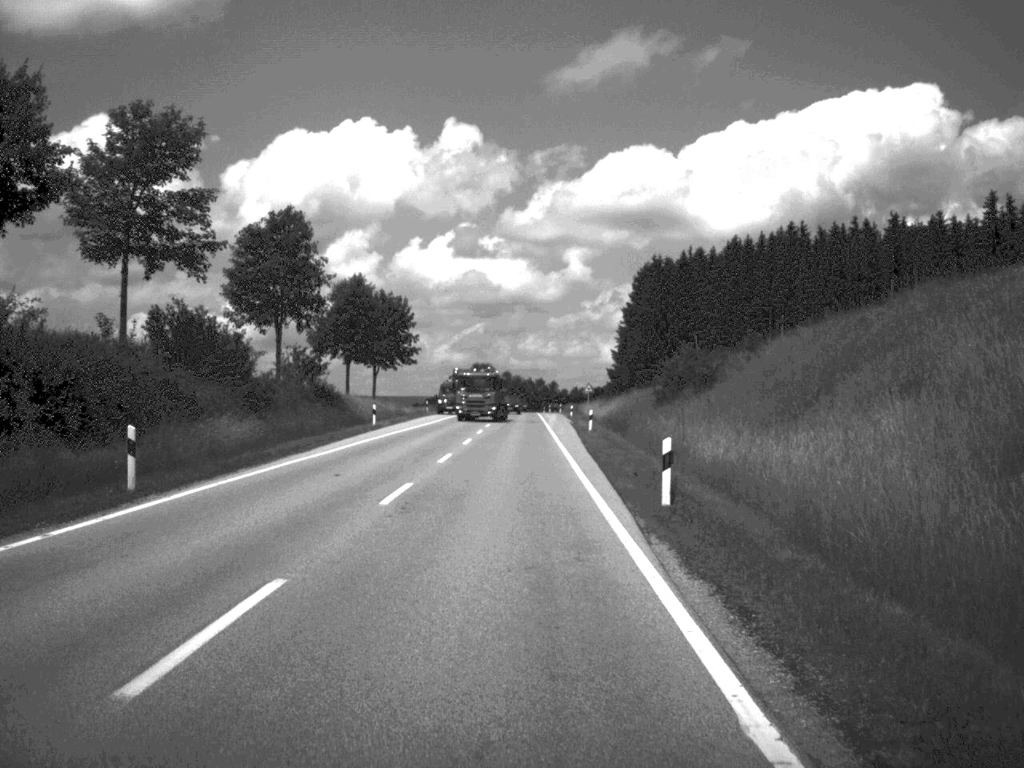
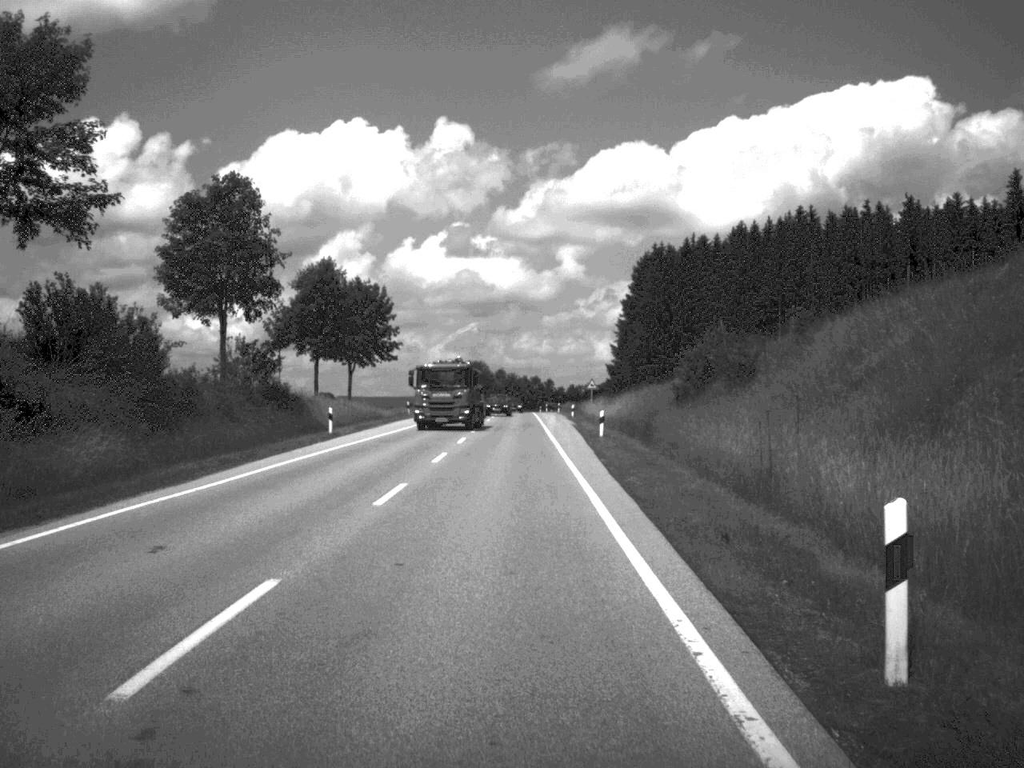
(0.0, +11.8) m; 0°
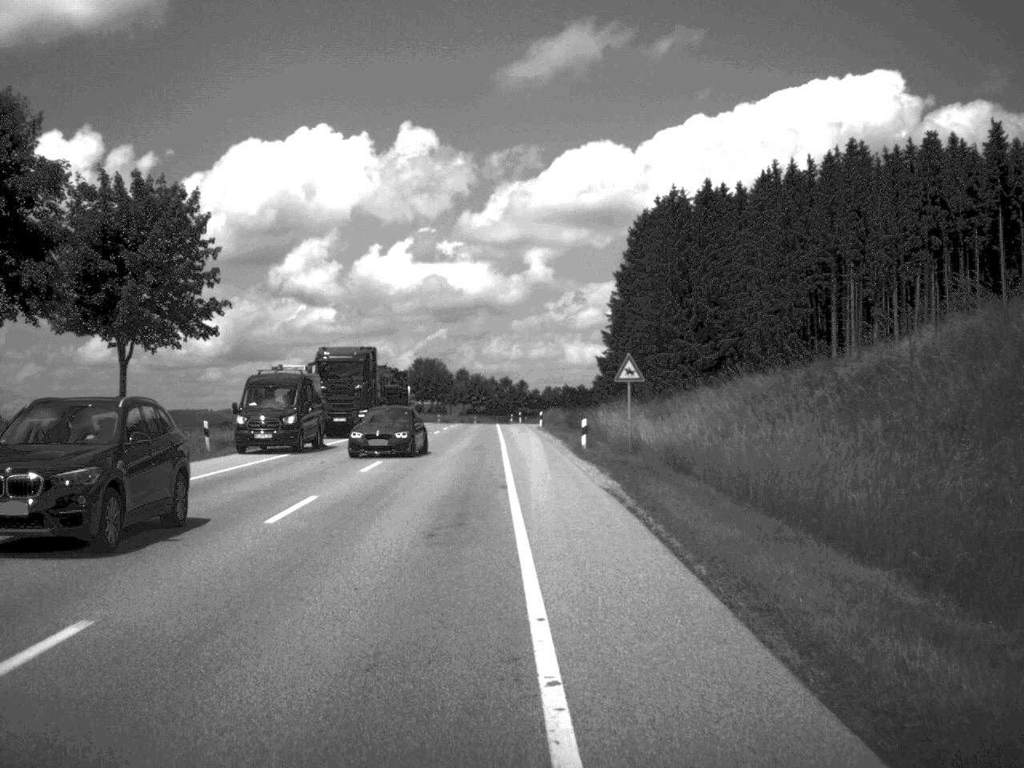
(+0.5, +48.5) m; +1°
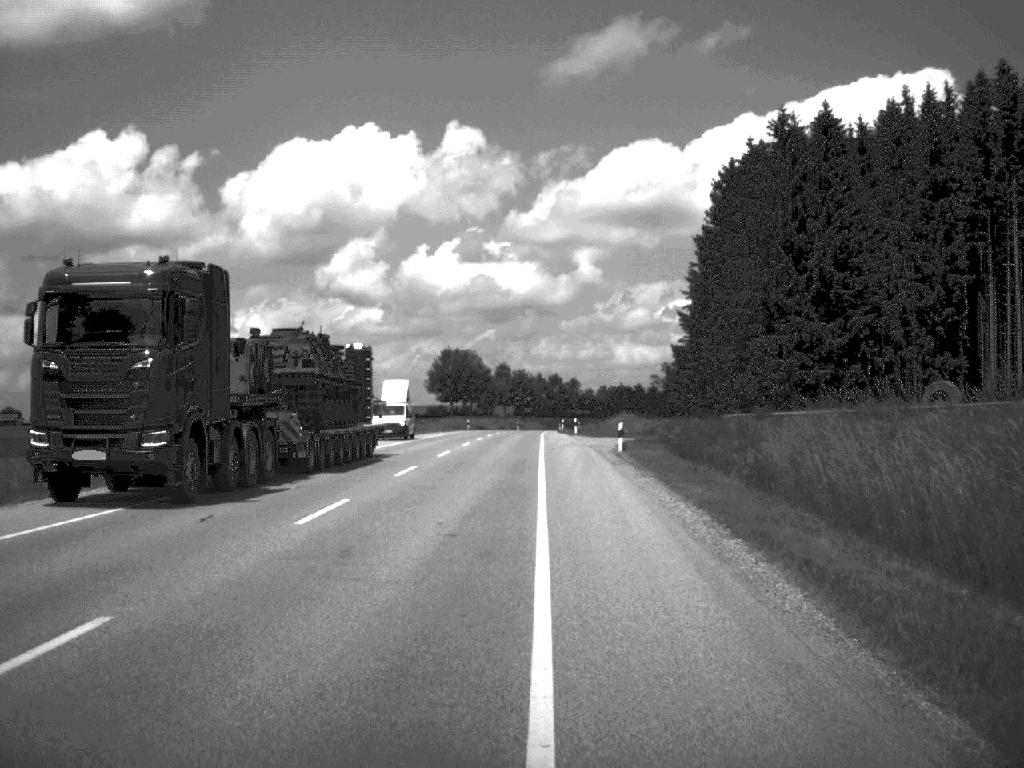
(-0.6, +34.7) m; -2°
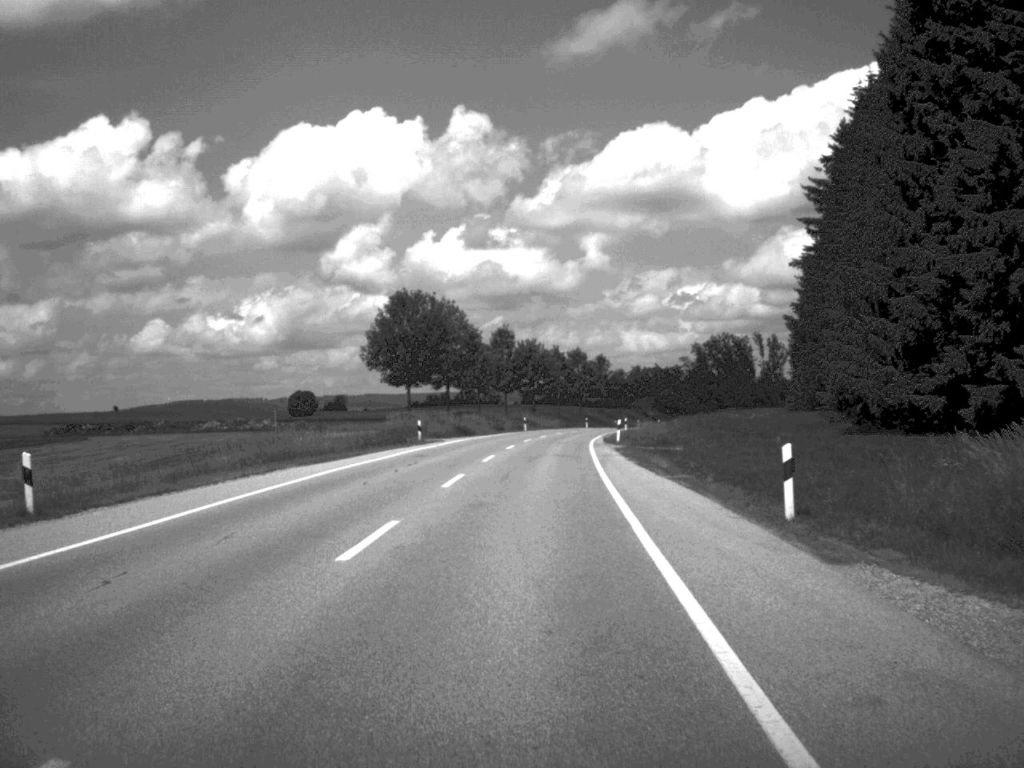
(-0.4, +62.1) m; -1°
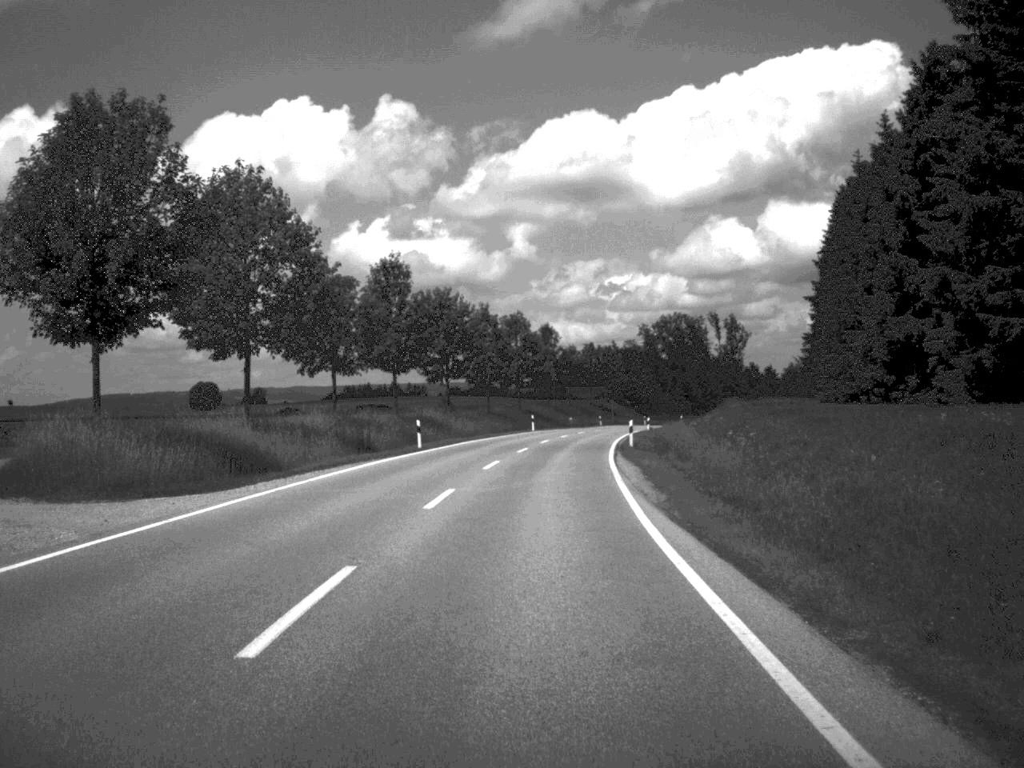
(+1.1, +51.3) m; +3°
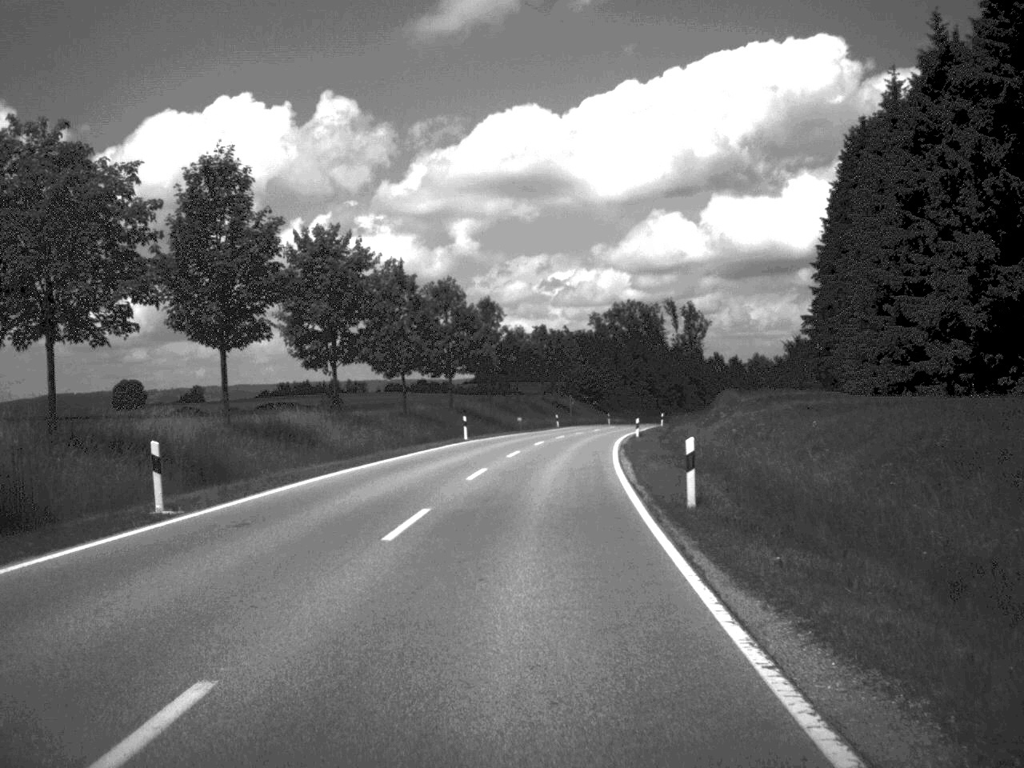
(+0.6, +28.2) m; +2°
